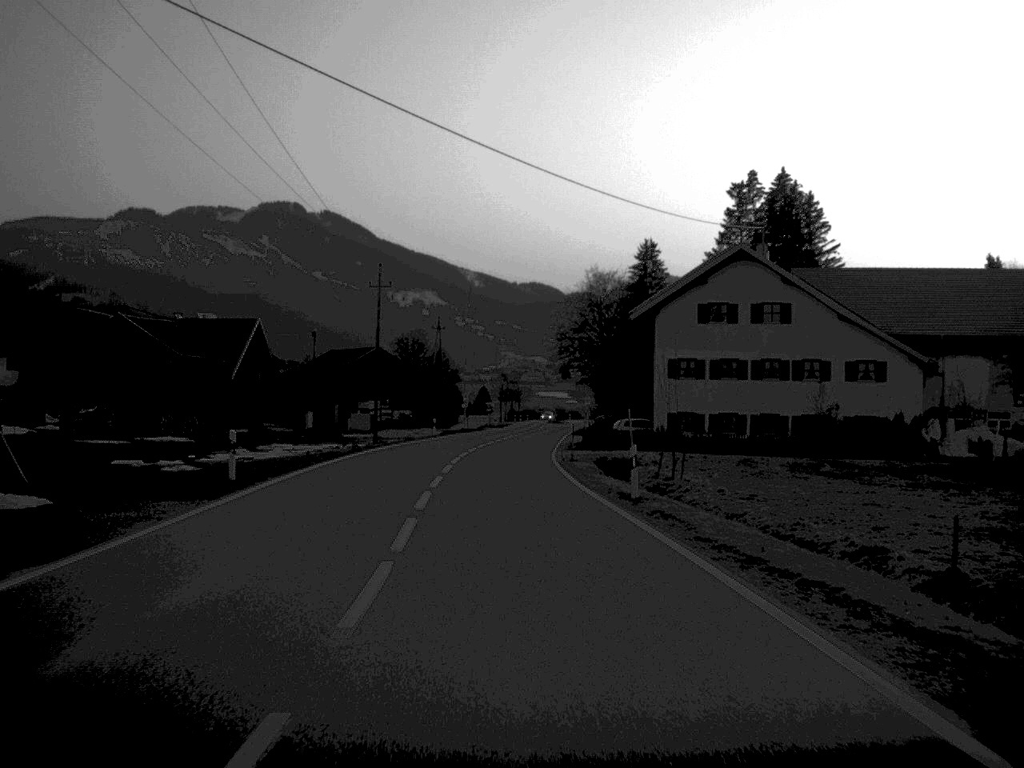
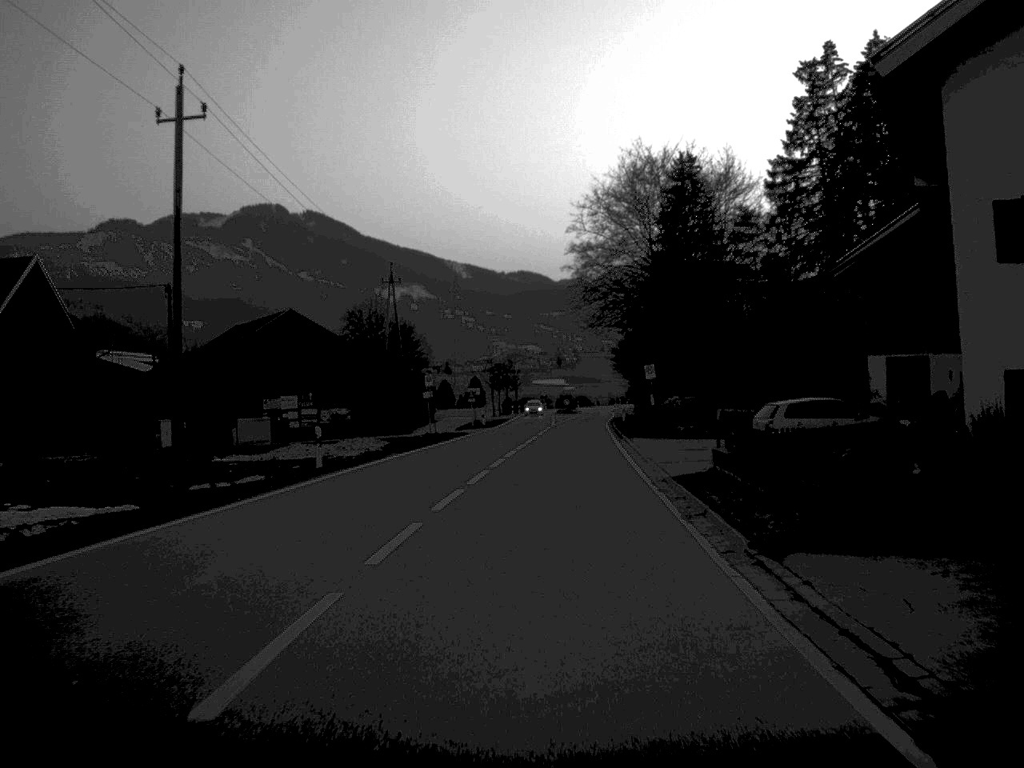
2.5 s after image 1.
(-0.5, +44.2) m; +1°
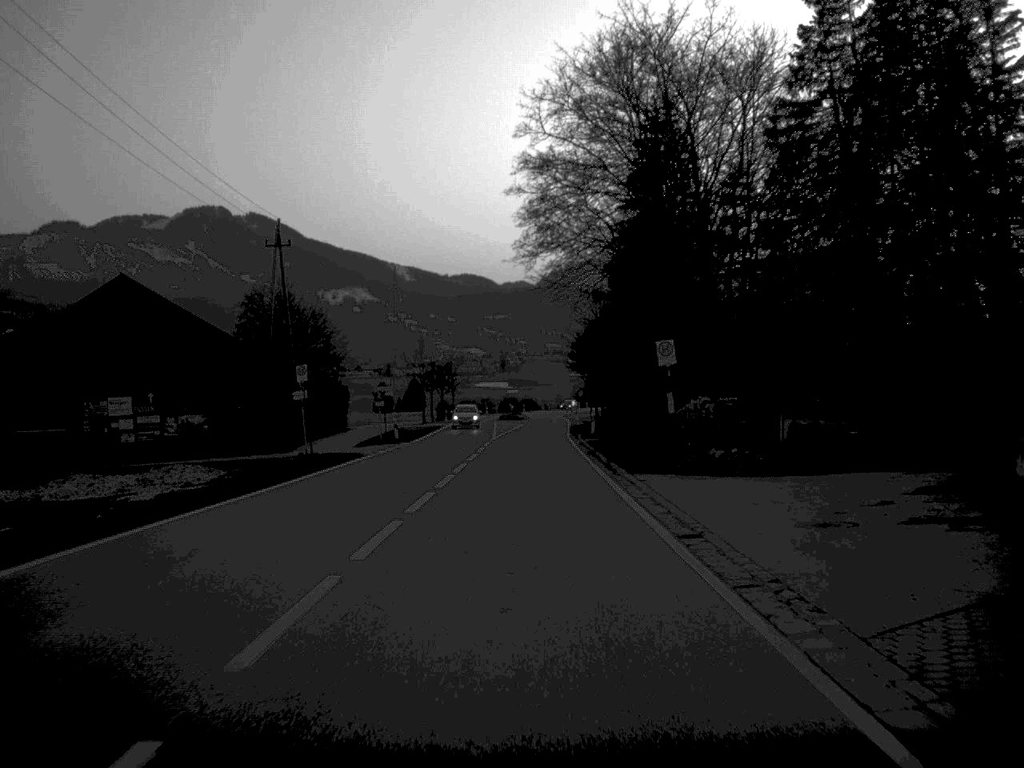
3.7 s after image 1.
(+0.5, +22.3) m; +2°
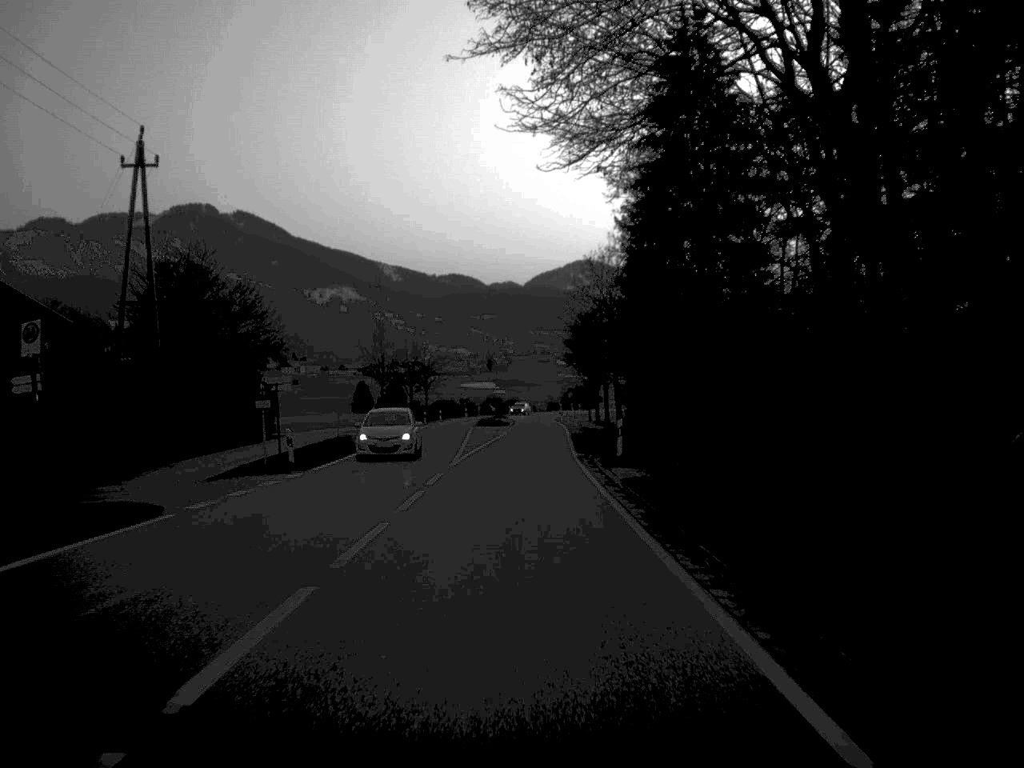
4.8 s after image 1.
(+0.1, +22.3) m; +1°
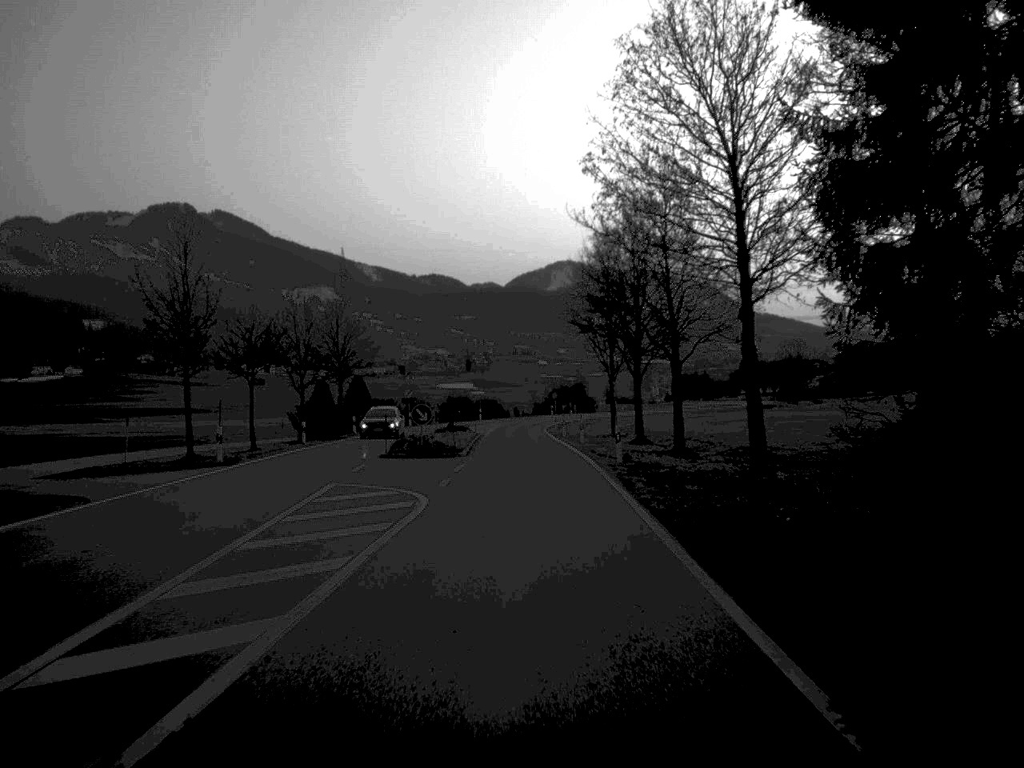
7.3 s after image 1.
(+0.2, +48.9) m; +1°
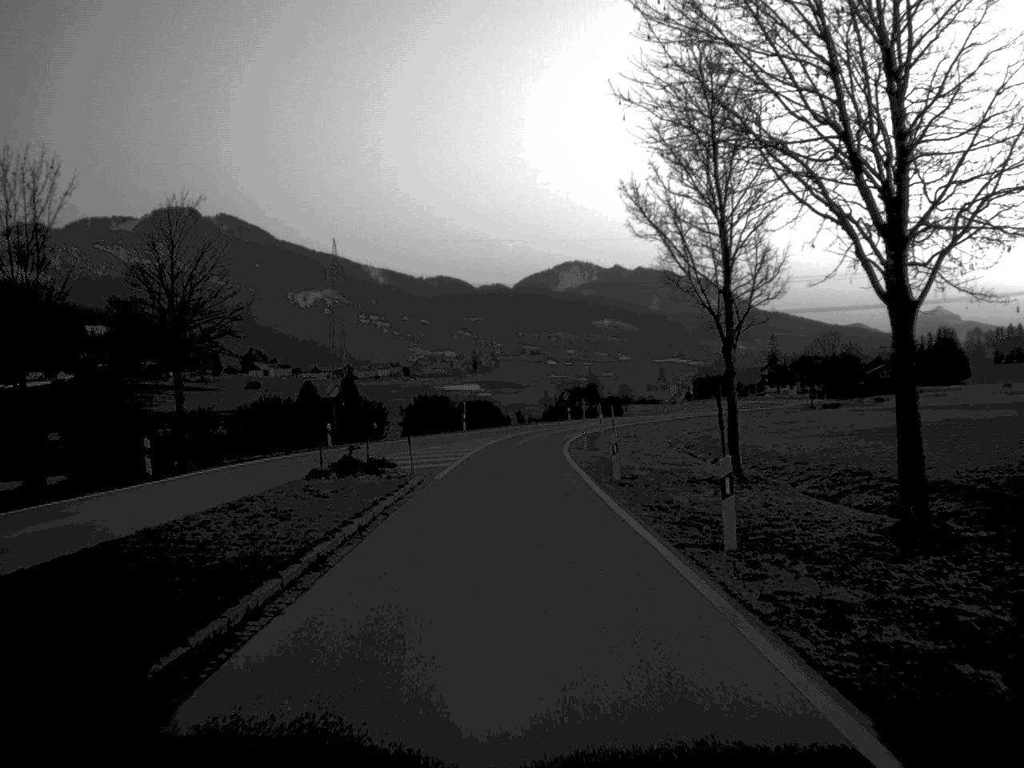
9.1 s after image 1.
(+0.1, +37.4) m; 0°
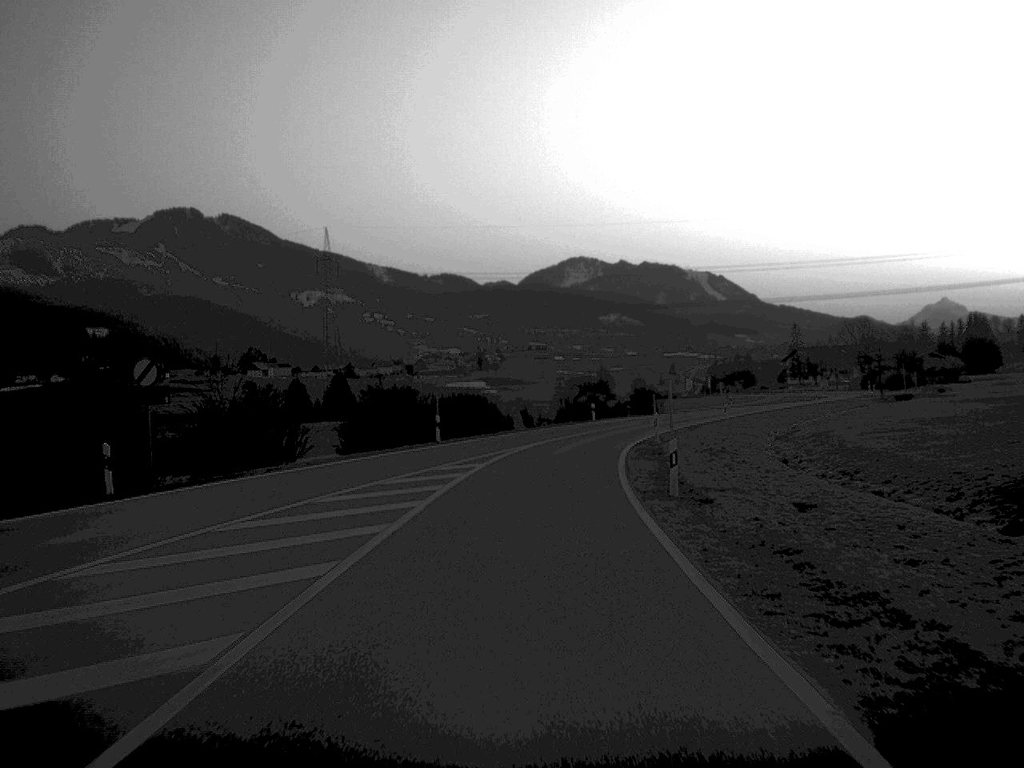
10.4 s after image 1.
(-0.1, +27.5) m; 0°
